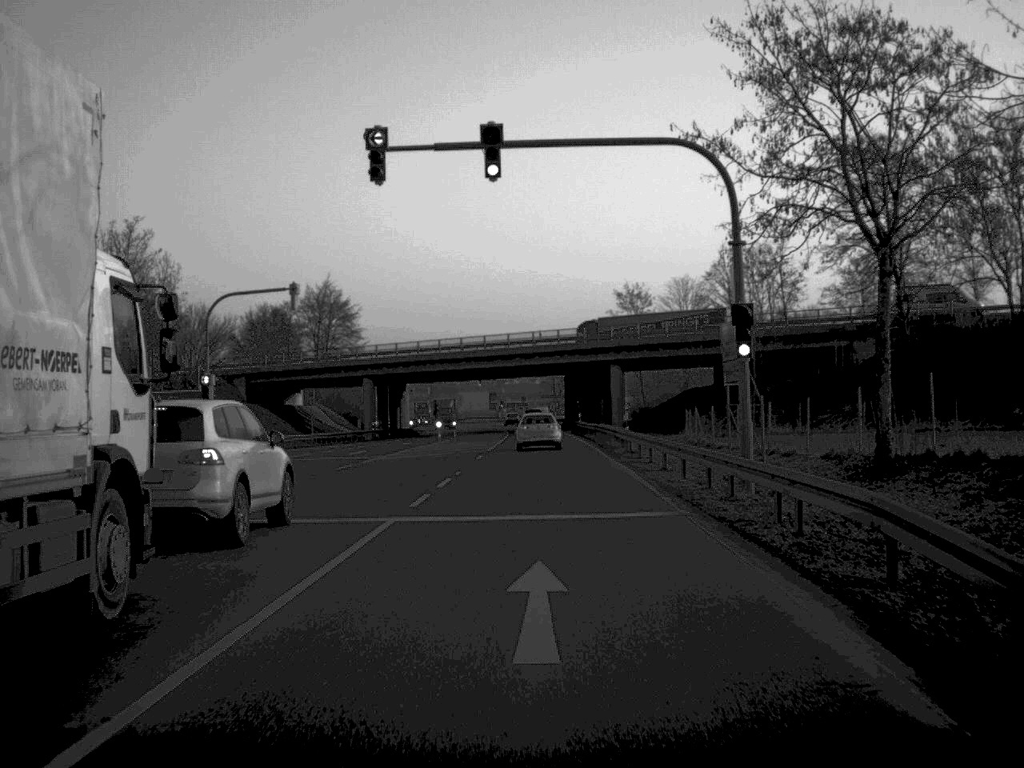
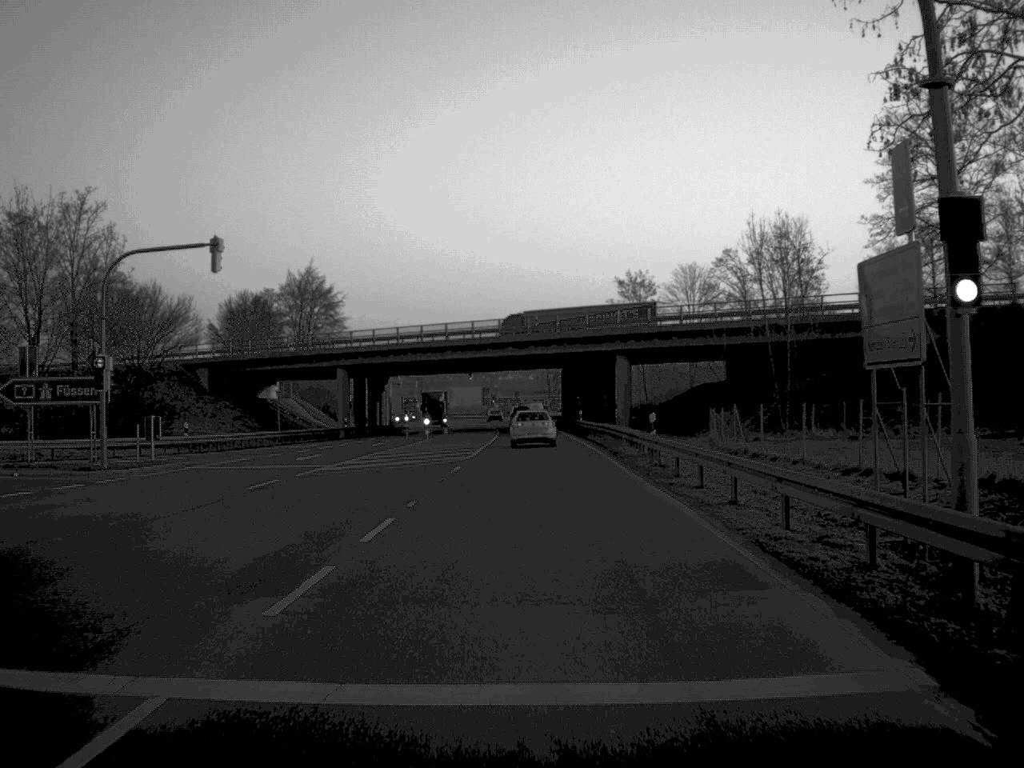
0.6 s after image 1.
(0.0, +11.1) m; 0°
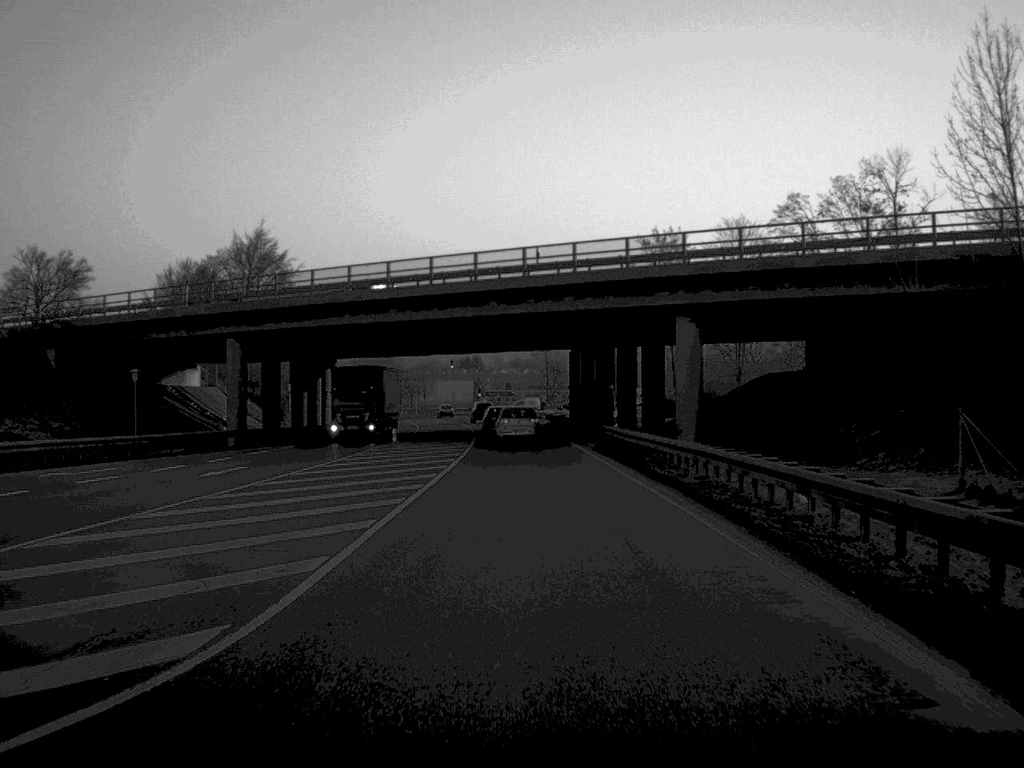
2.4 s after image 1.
(+0.1, +32.9) m; 0°
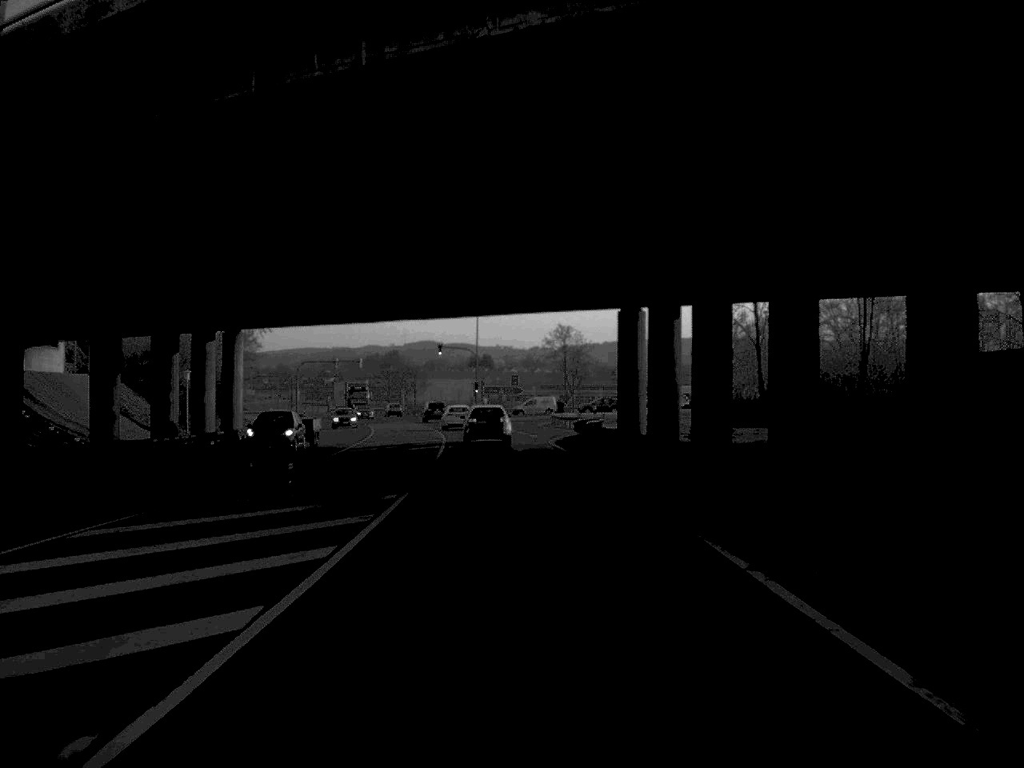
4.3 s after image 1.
(-0.1, +36.0) m; 0°
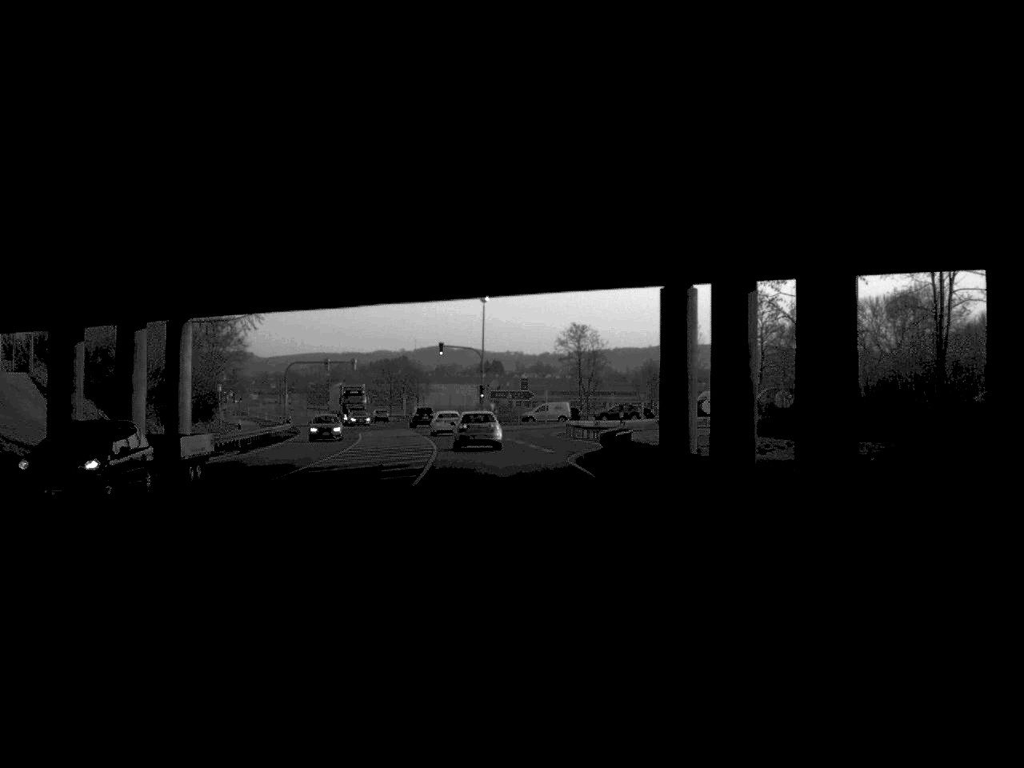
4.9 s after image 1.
(0.0, +11.3) m; 0°
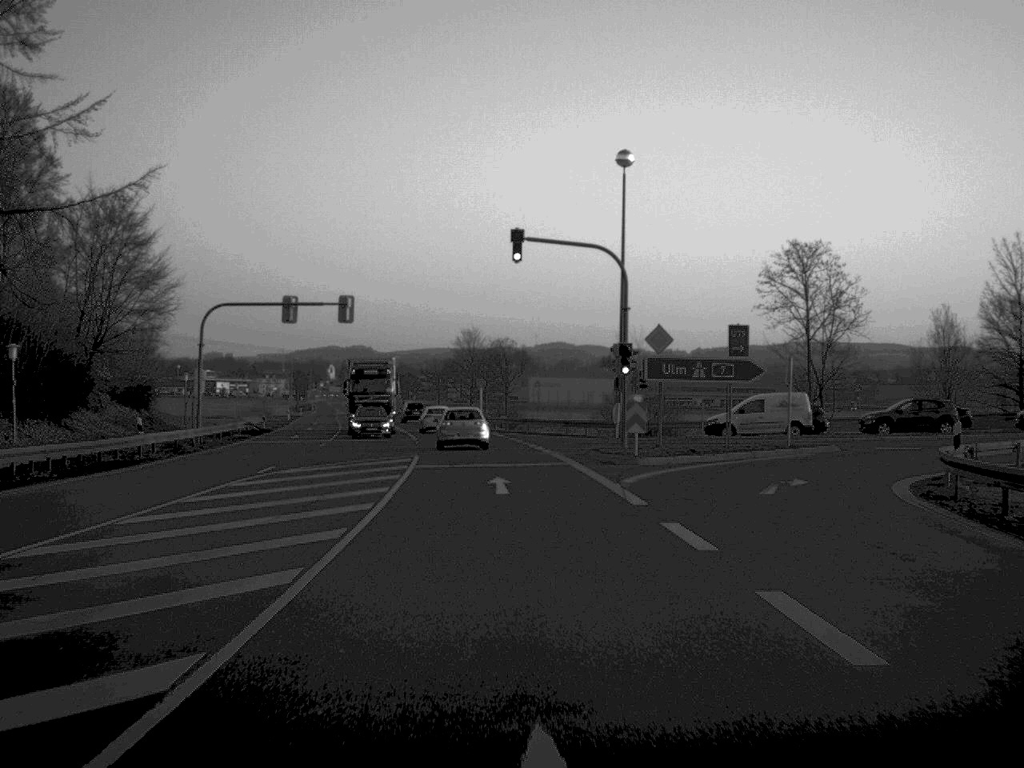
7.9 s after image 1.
(-2.5, +60.6) m; -5°
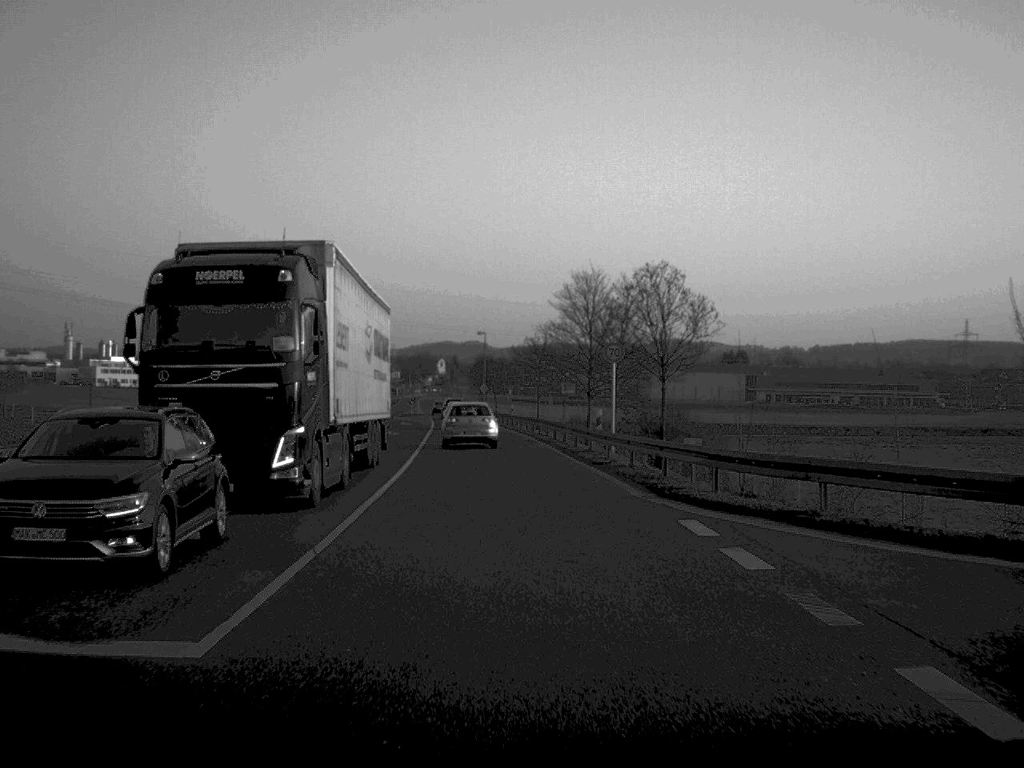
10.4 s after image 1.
(-2.0, +49.2) m; -5°
